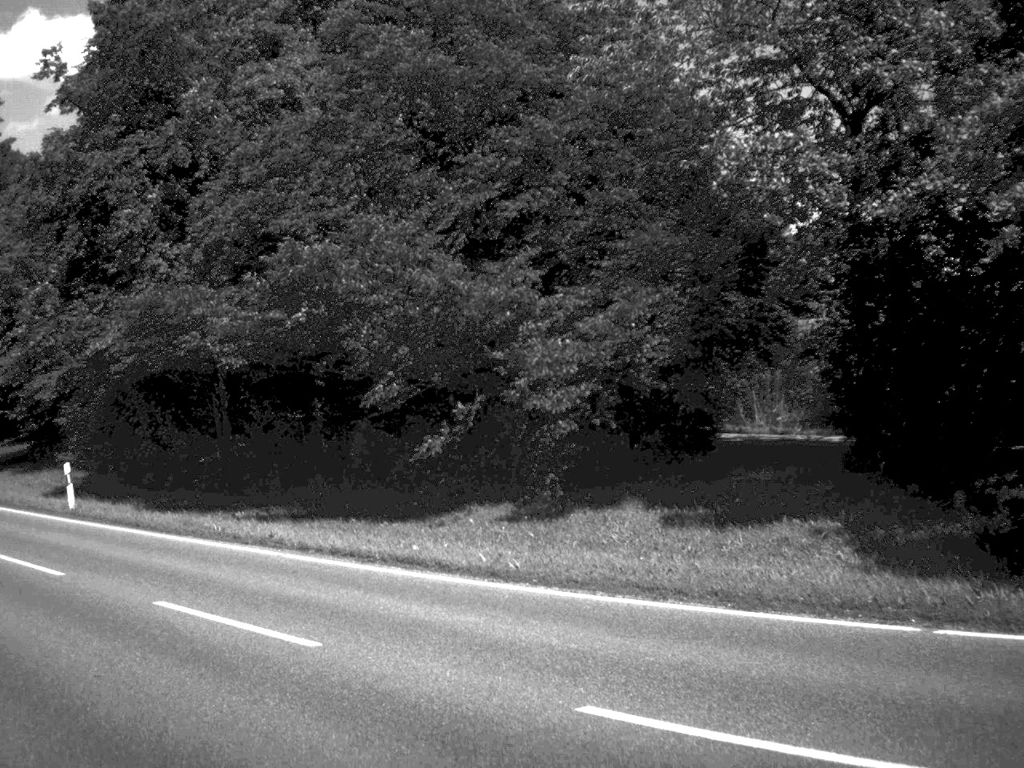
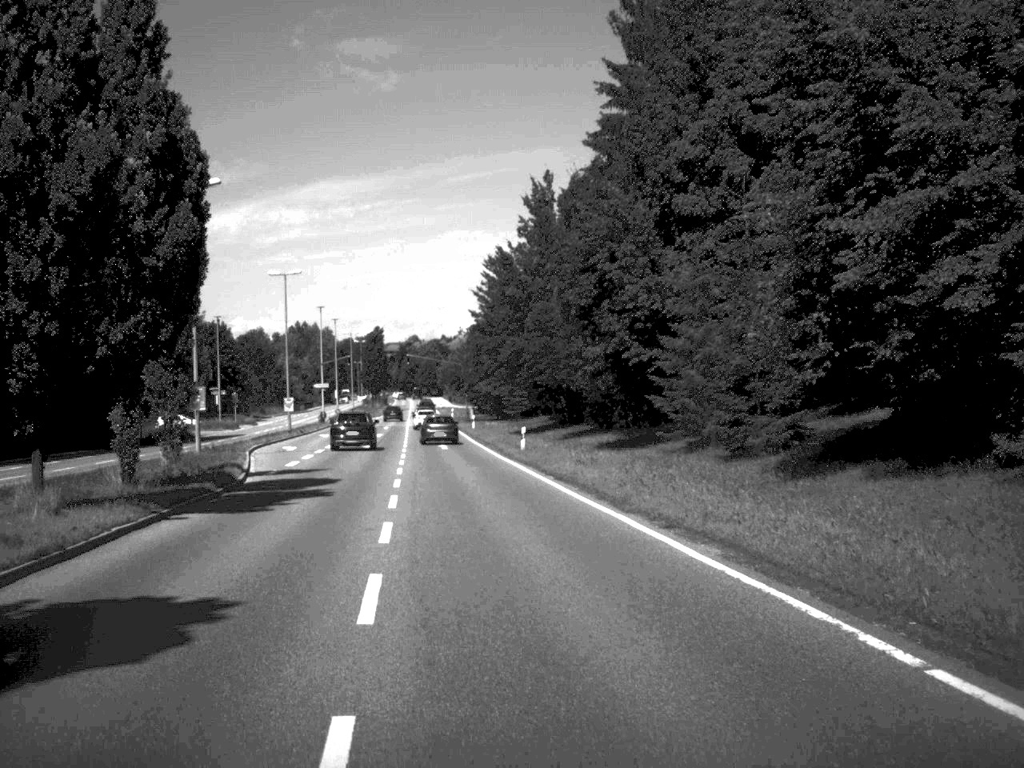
(-9.3, +20.9) m; -34°
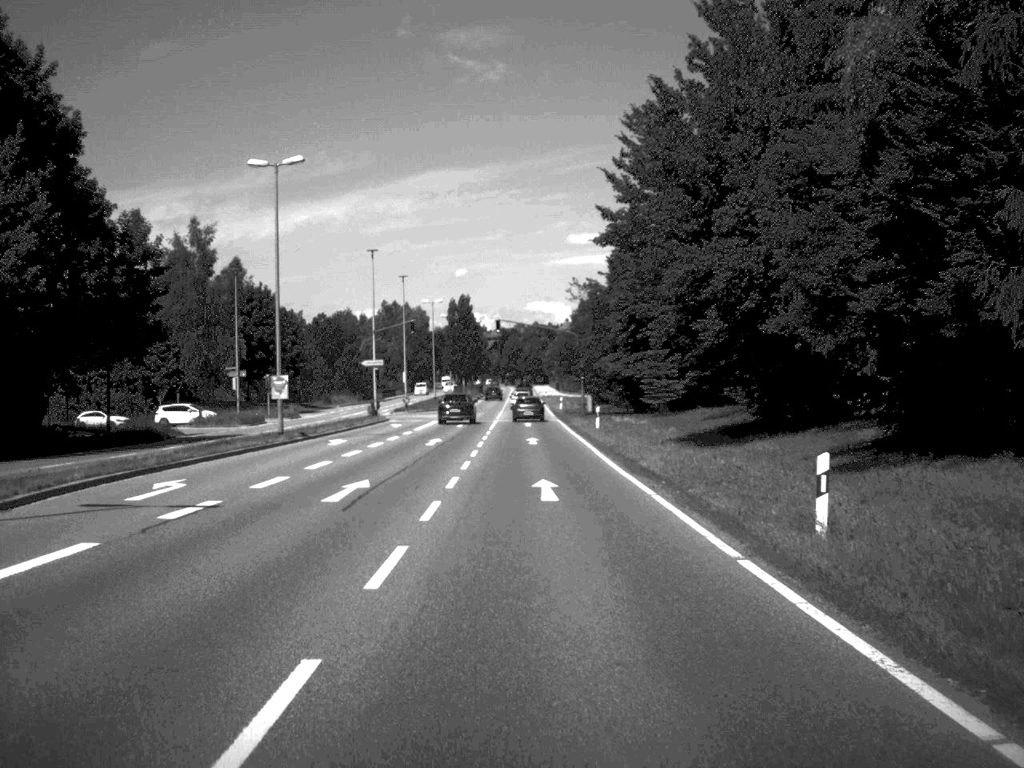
(-2.1, +34.0) m; -5°
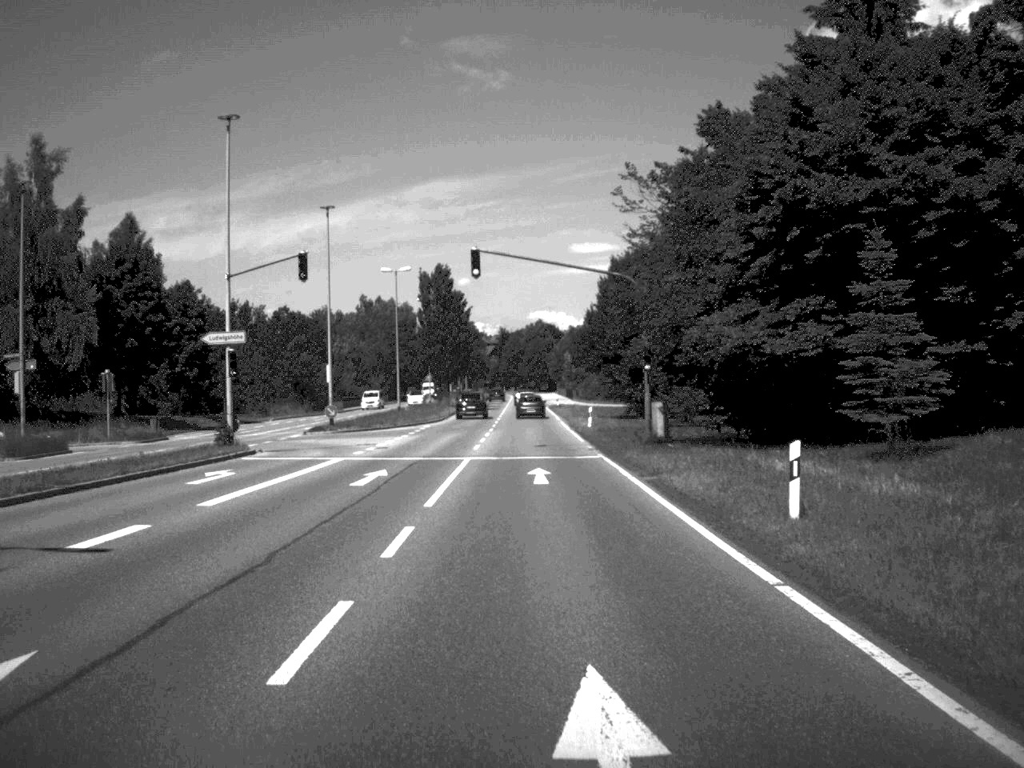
(-0.2, +38.9) m; 0°
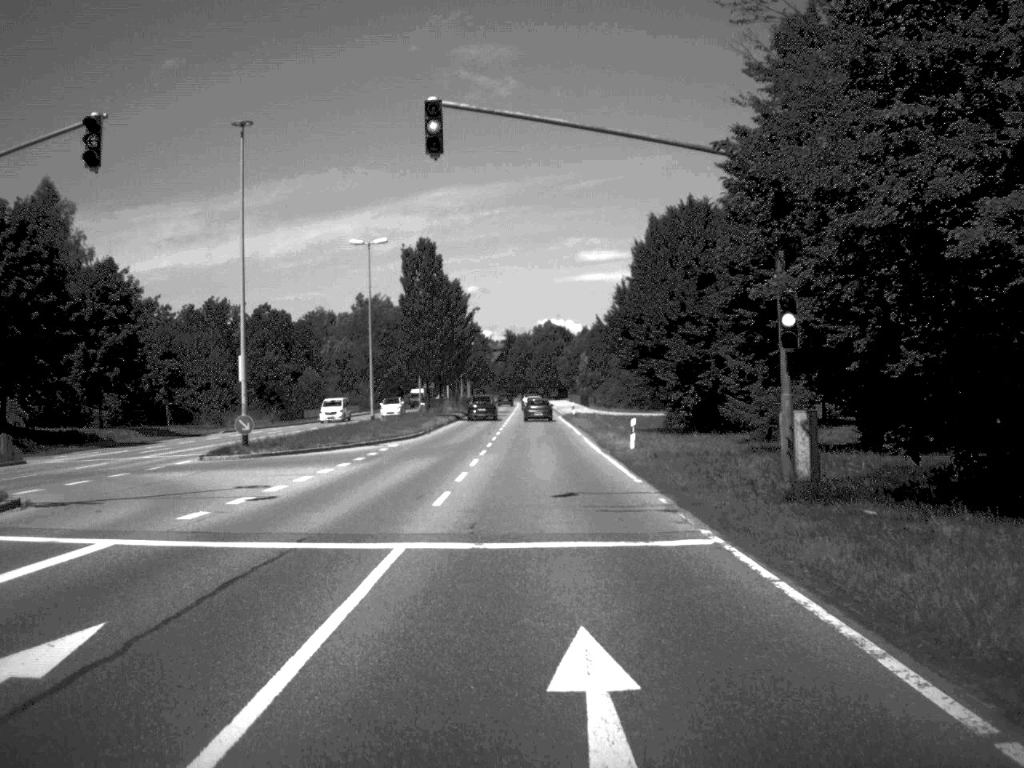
(-0.1, +19.5) m; 0°
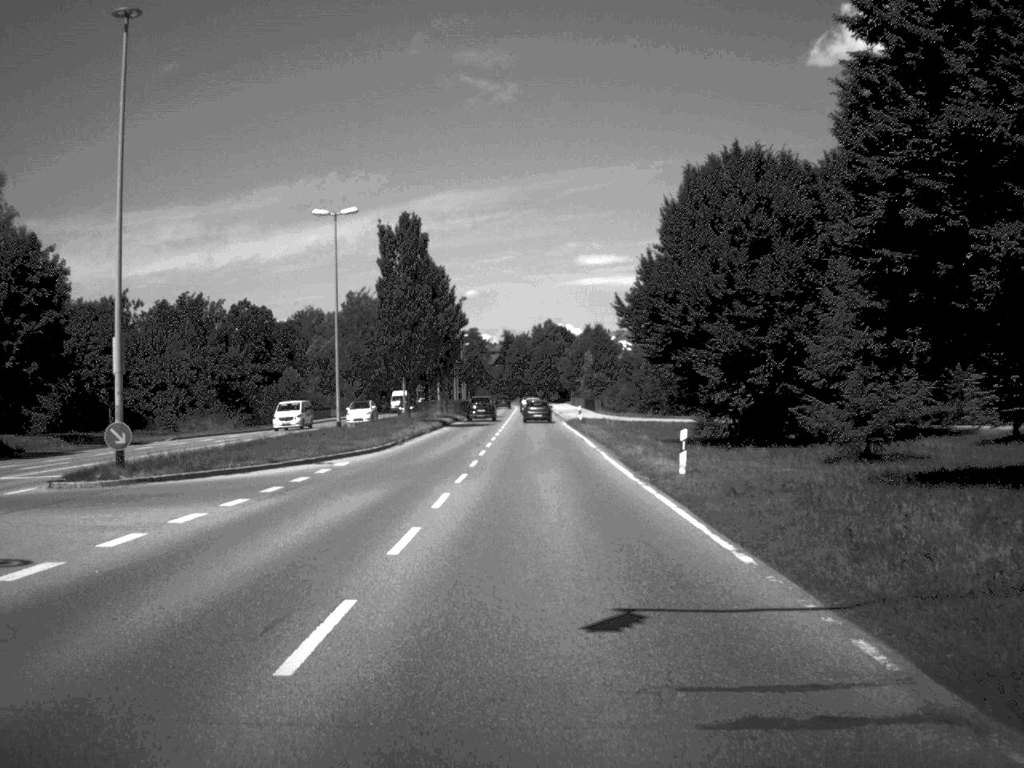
(0.0, +12.4) m; 0°
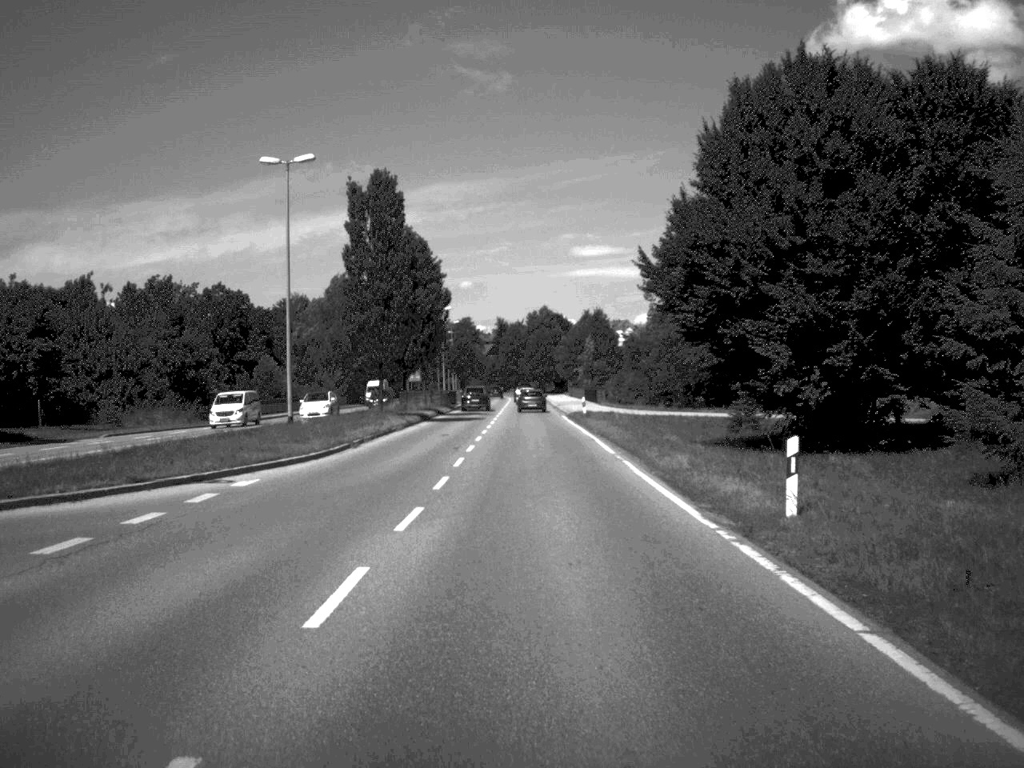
(0.0, +10.7) m; 0°
